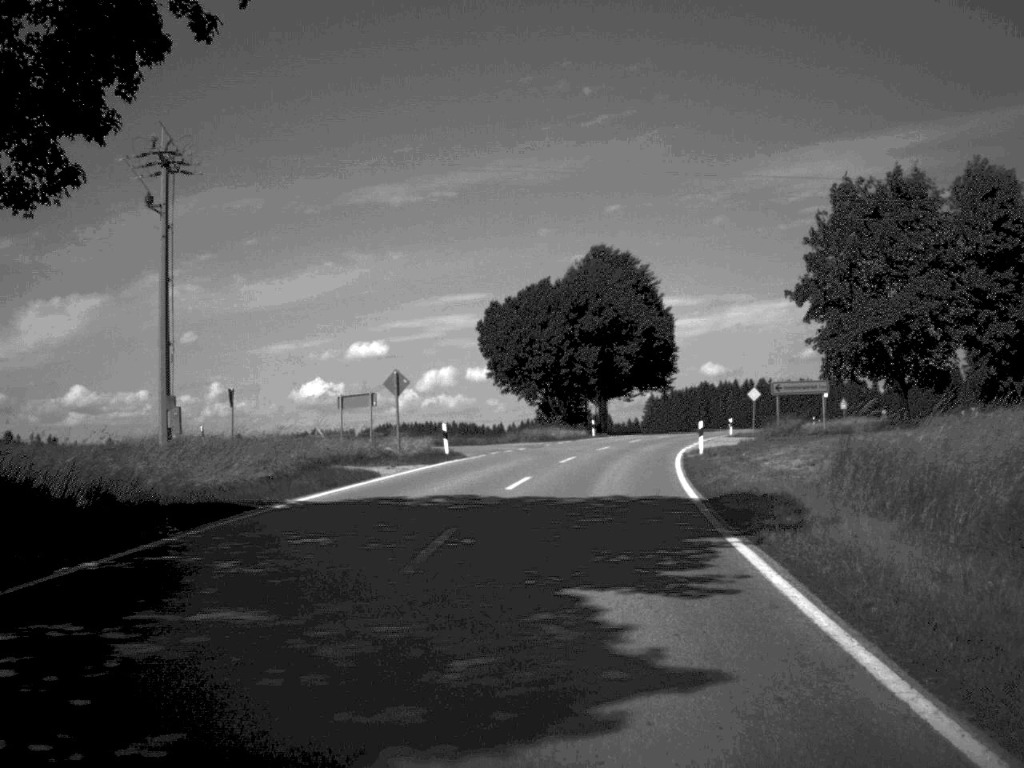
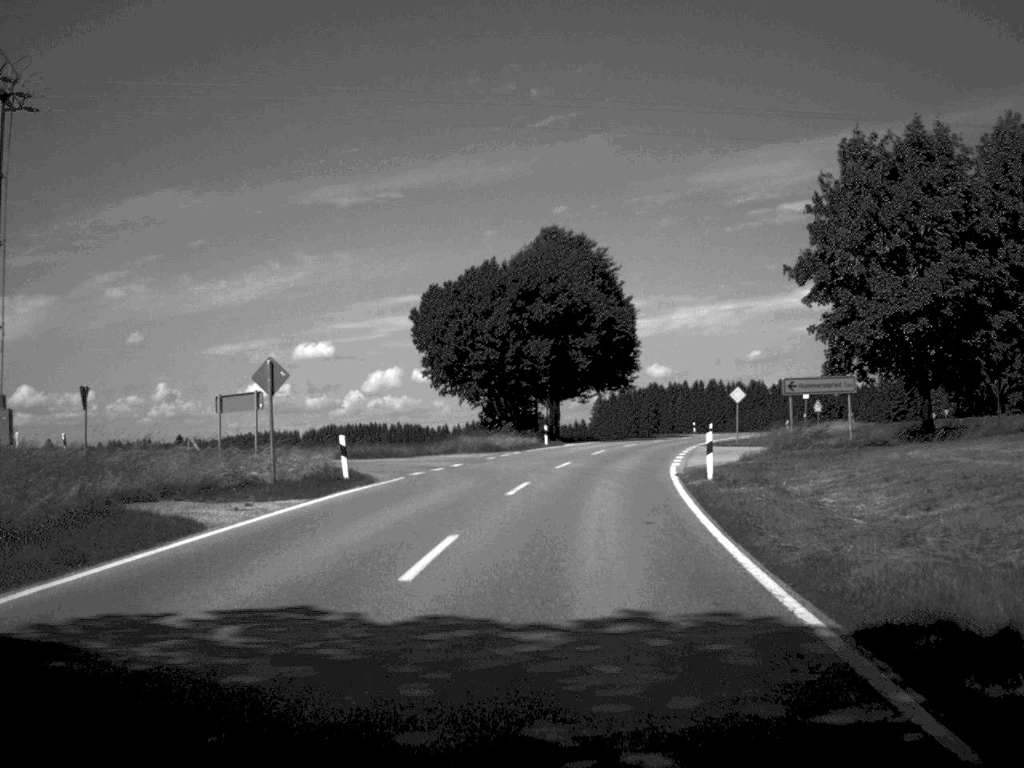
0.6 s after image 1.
(+0.2, +11.6) m; +2°
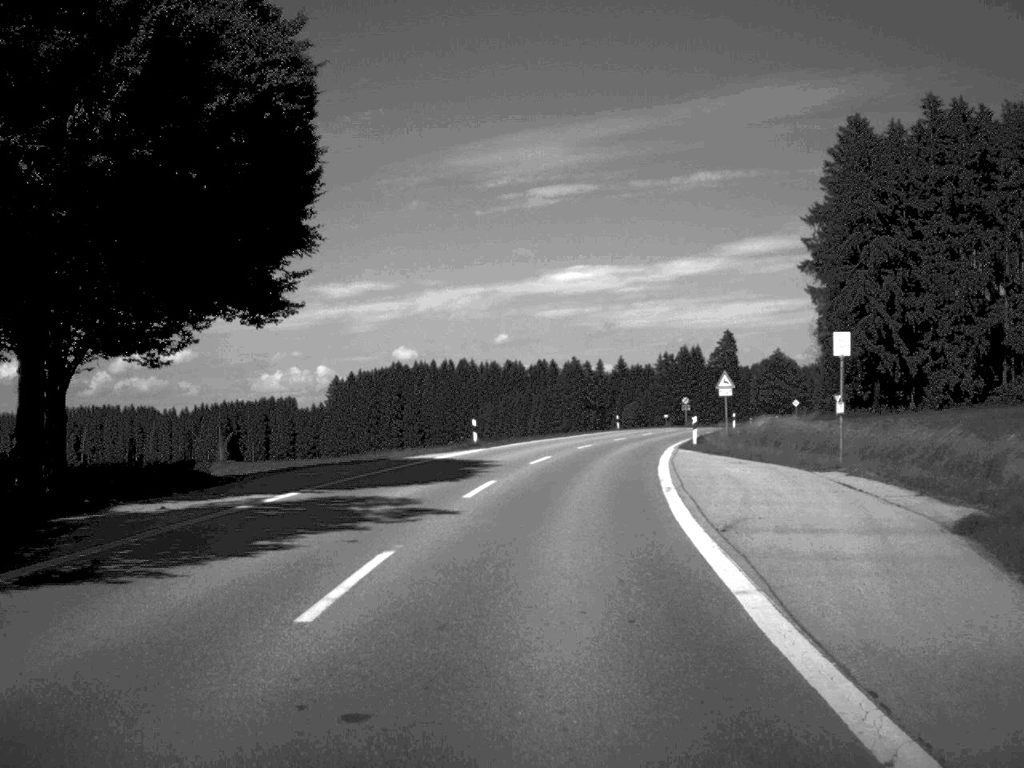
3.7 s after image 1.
(+6.4, +60.2) m; +11°
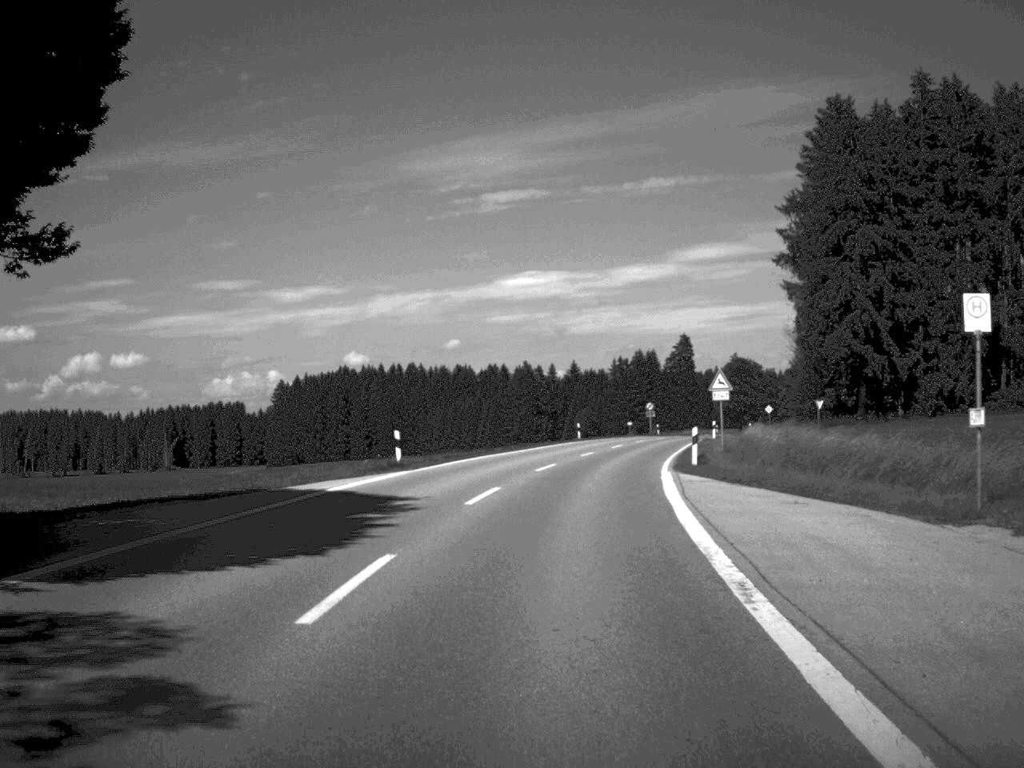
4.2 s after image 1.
(+0.2, +11.7) m; +2°
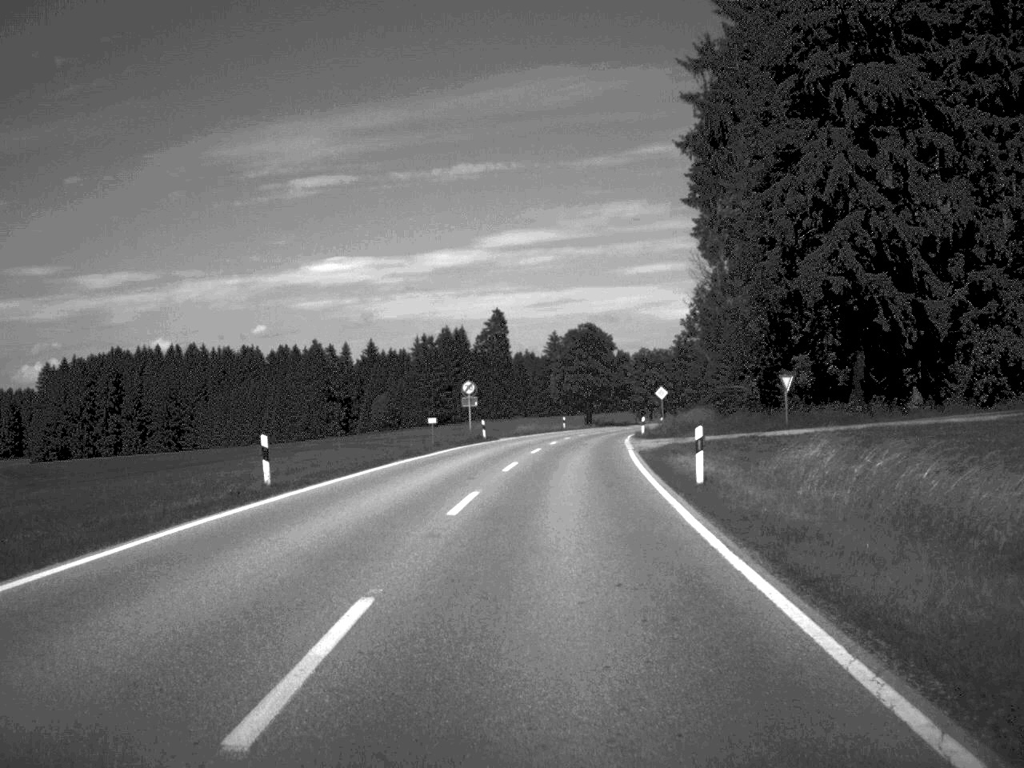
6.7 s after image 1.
(+3.9, +49.4) m; +8°
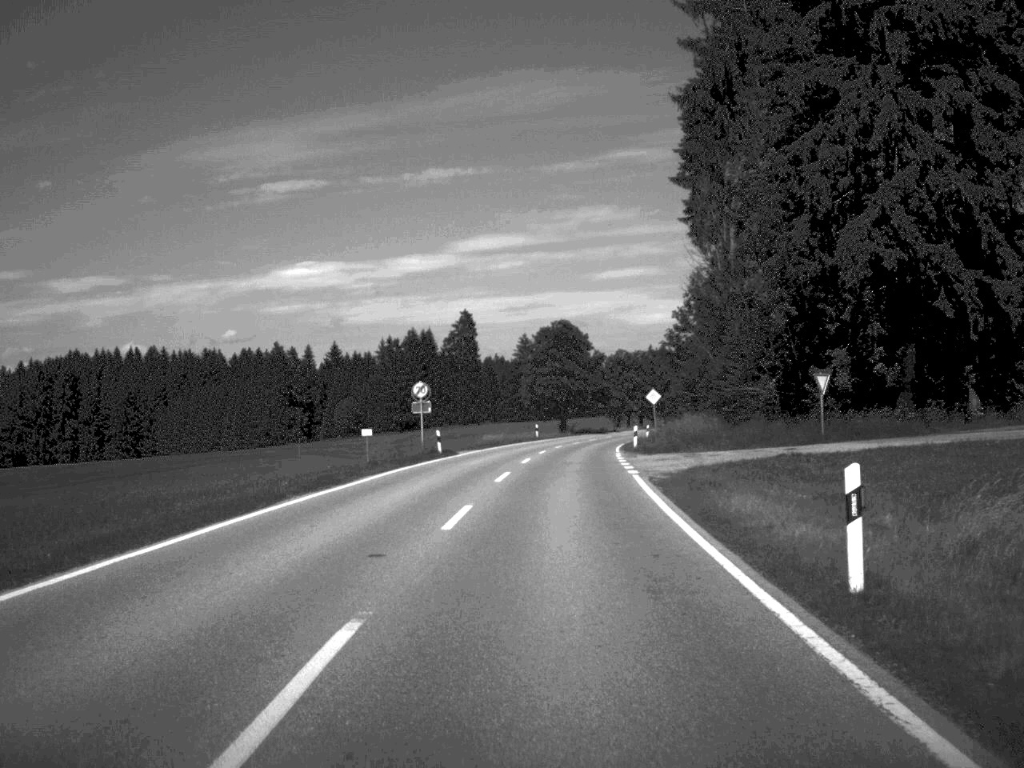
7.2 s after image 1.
(+0.1, +12.3) m; +1°
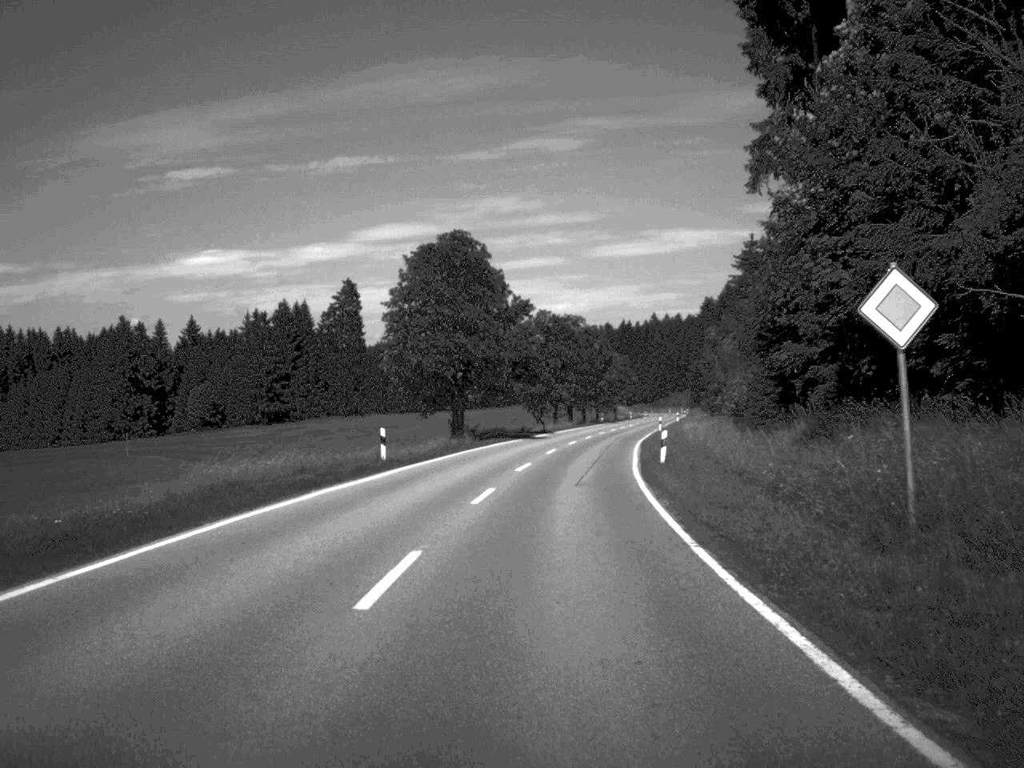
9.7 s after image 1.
(+1.8, +53.6) m; +4°
